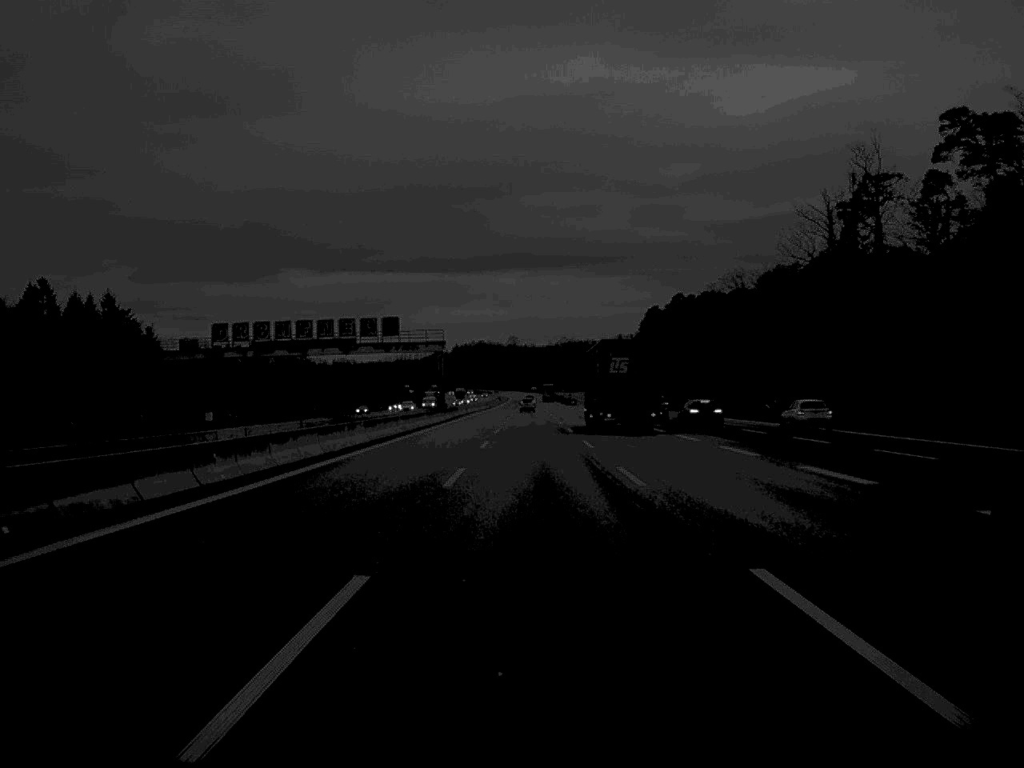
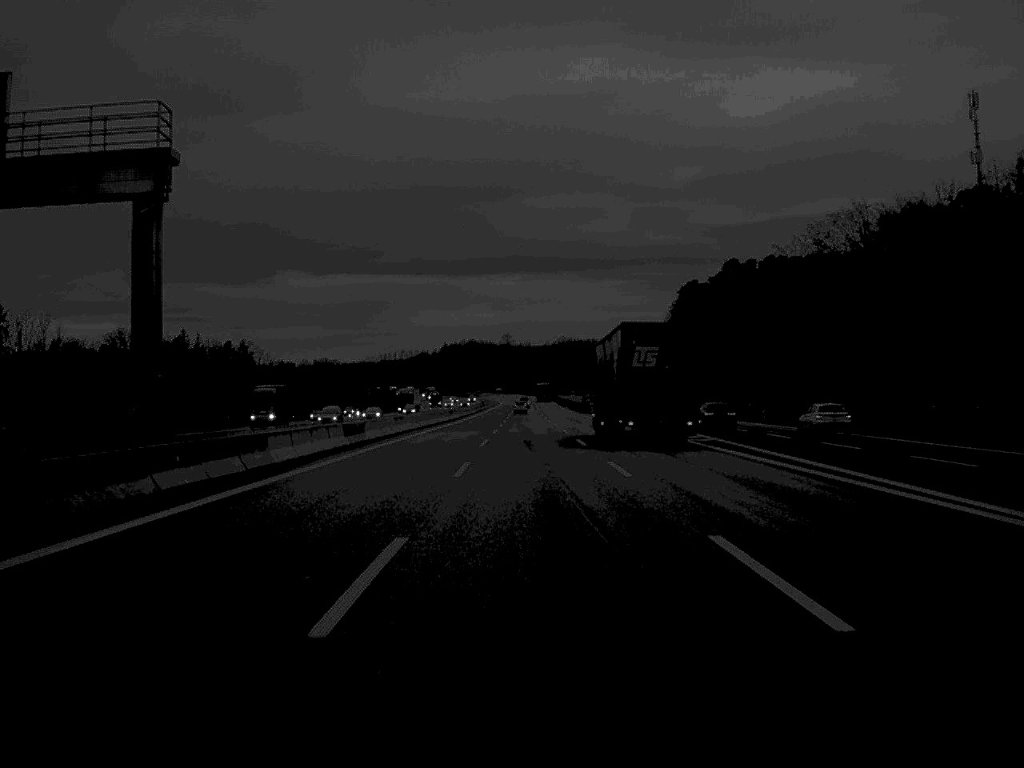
(0.0, +85.8) m; 0°
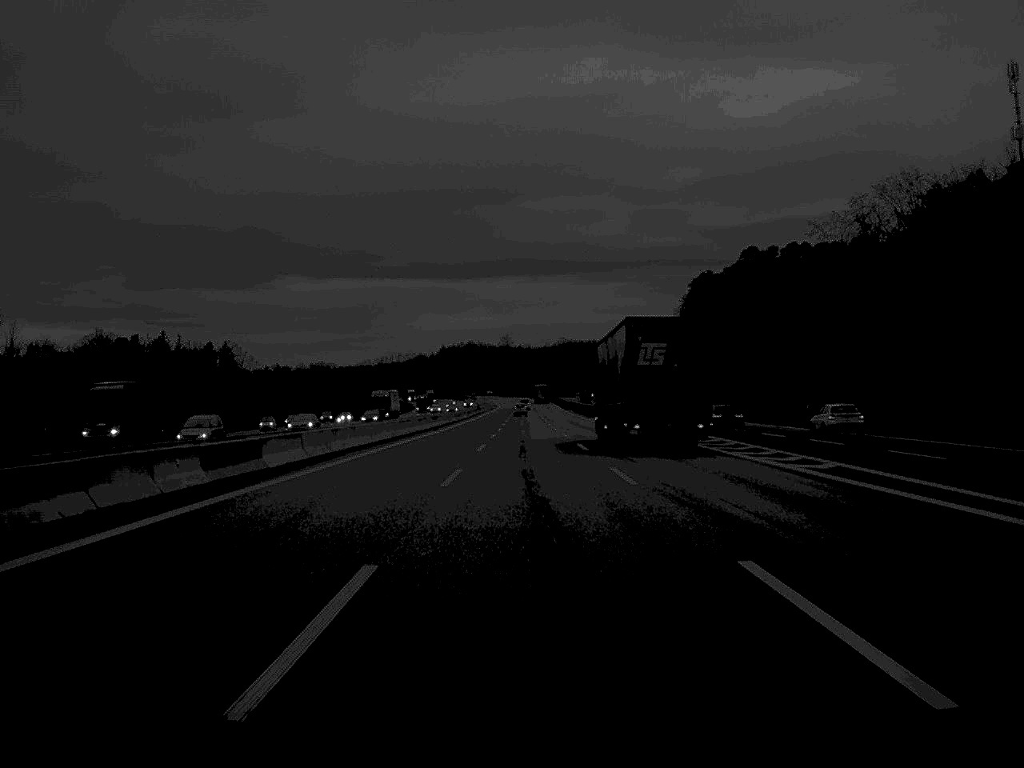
(0.0, +20.1) m; 0°
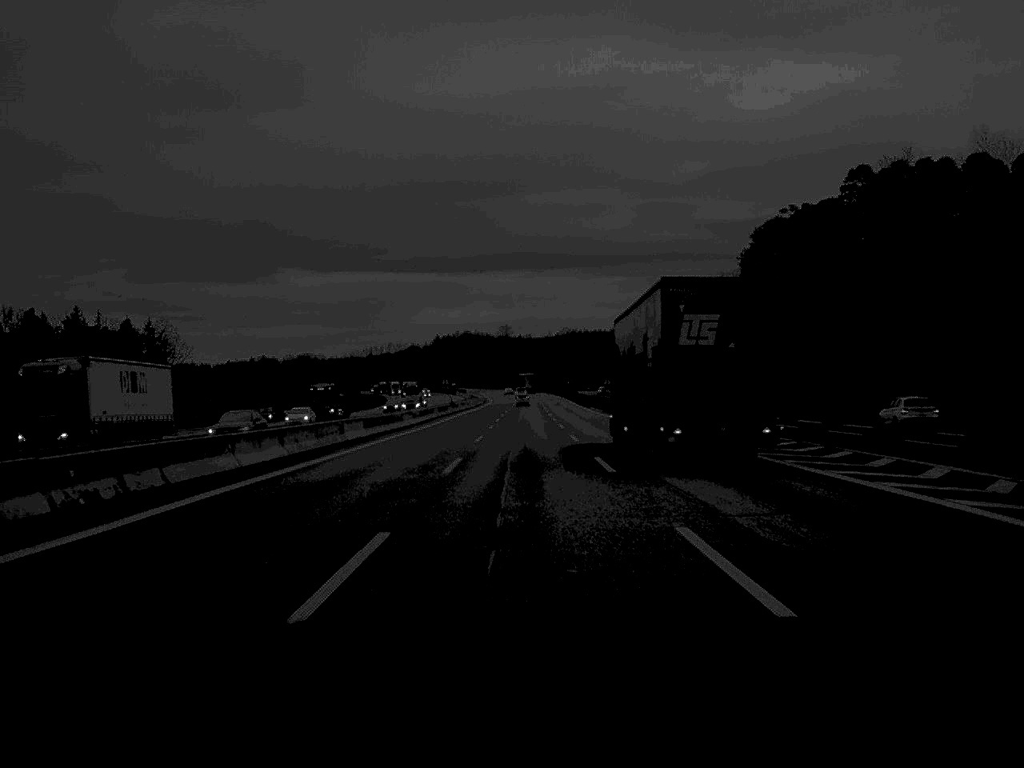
(-0.1, +68.3) m; 0°
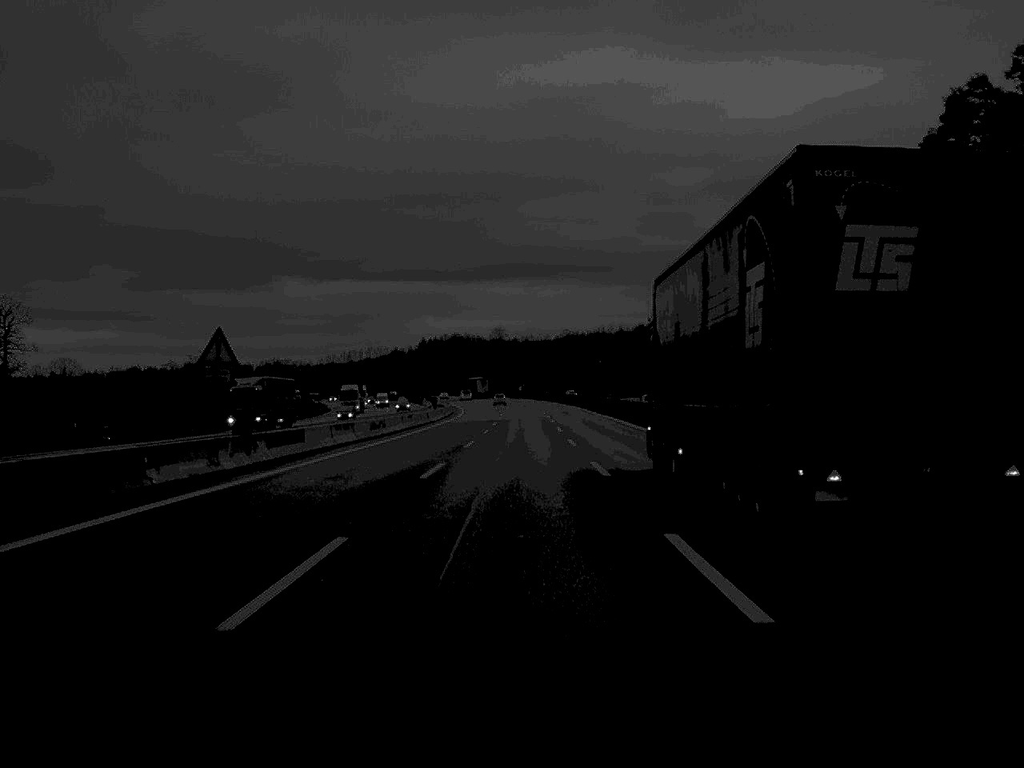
(+0.2, +89.2) m; 0°
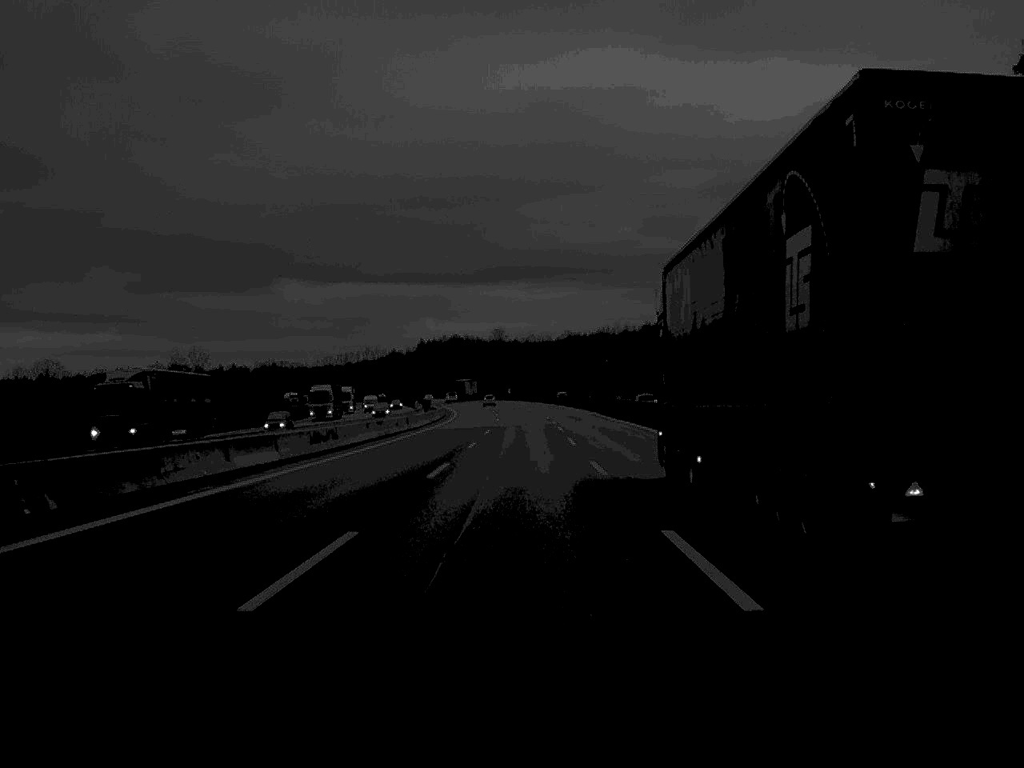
(0.0, +16.9) m; 0°
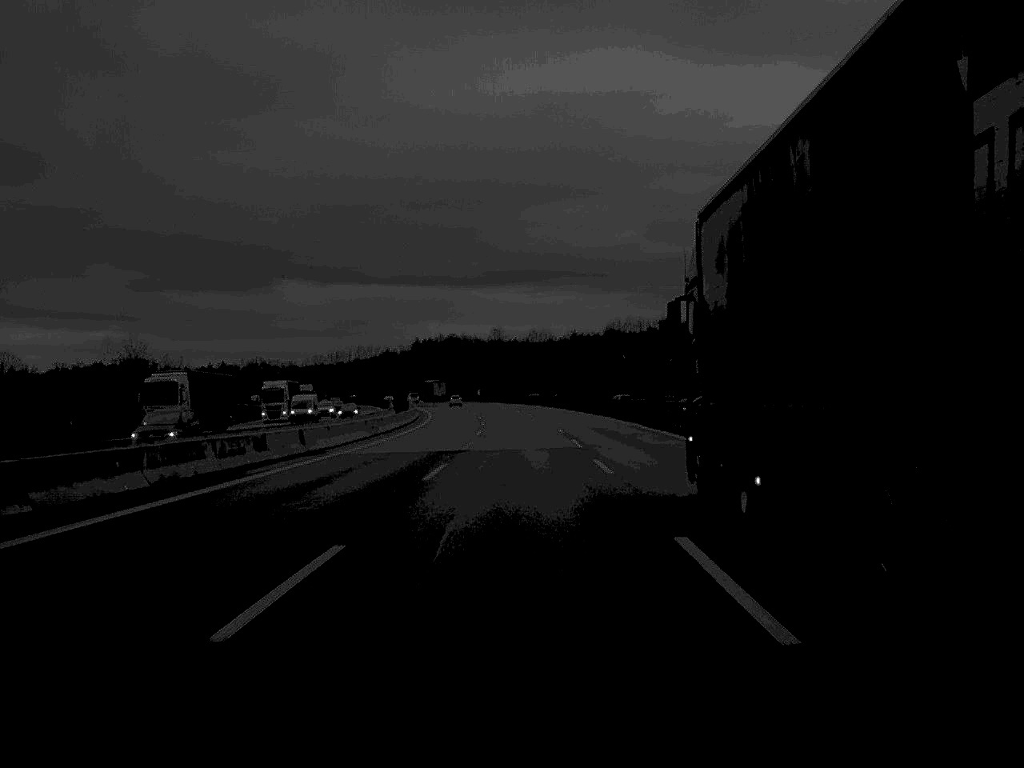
(0.0, +37.0) m; 0°
